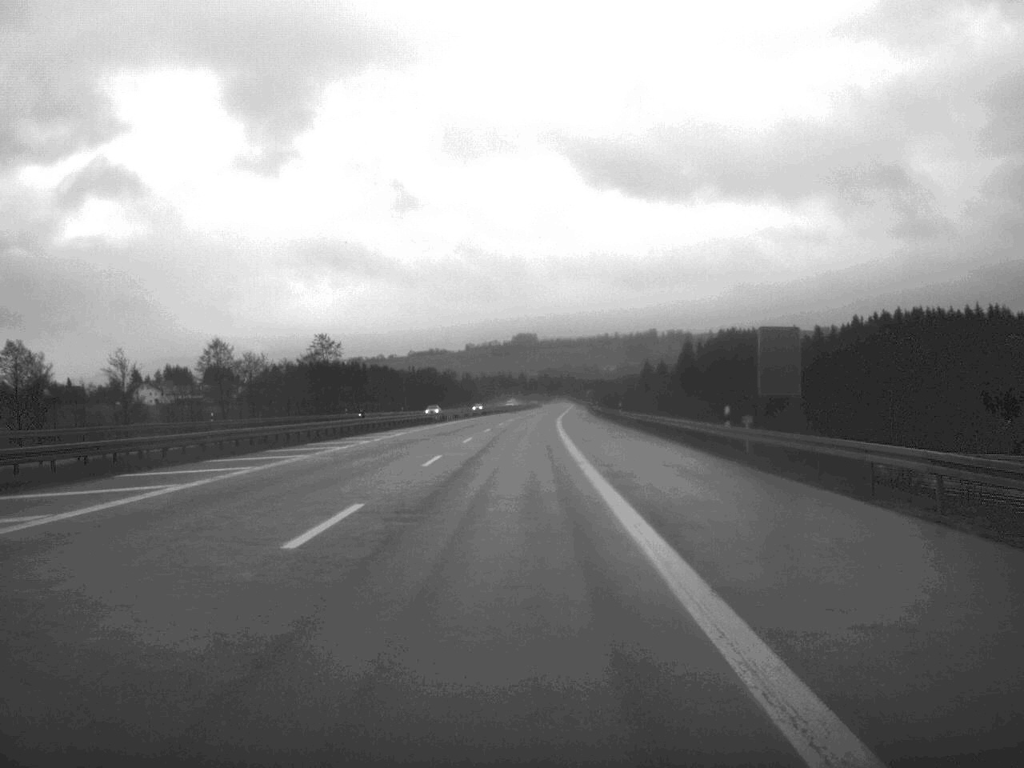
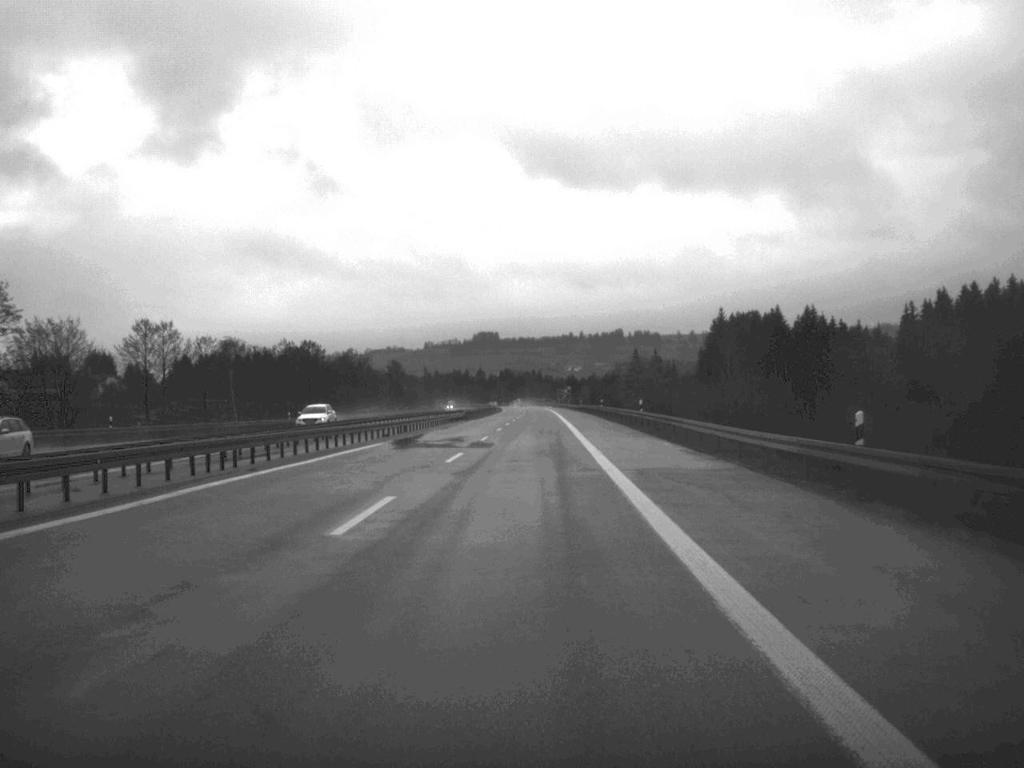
(+1.6, +119.2) m; +2°
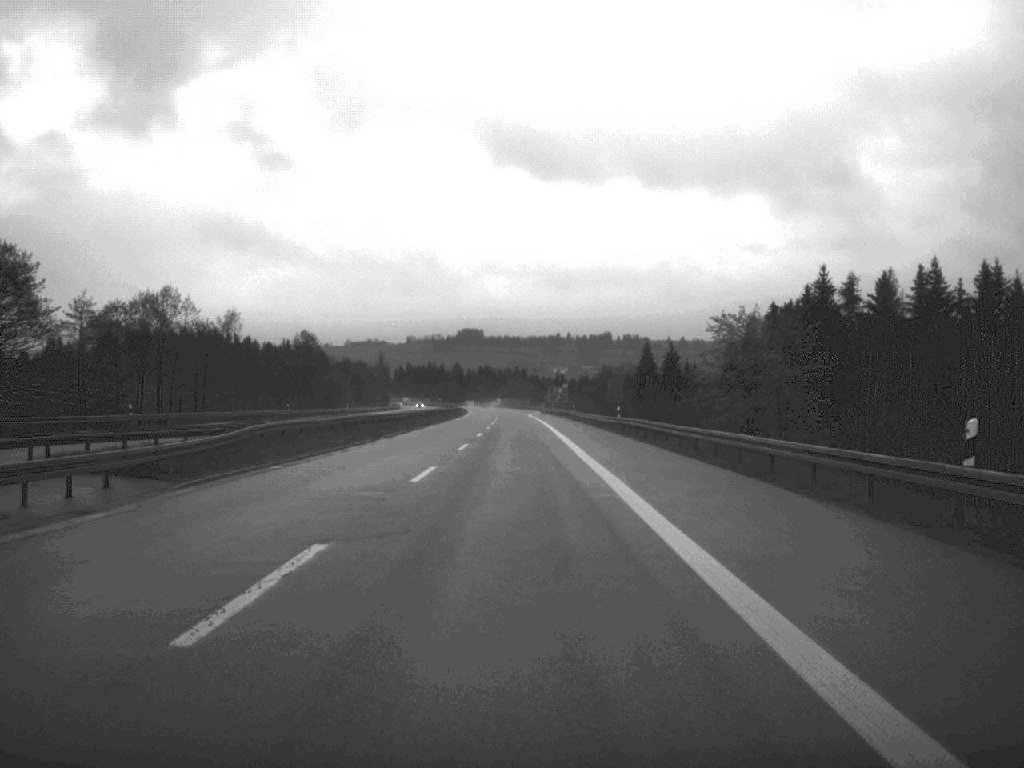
(+1.0, +92.9) m; +1°
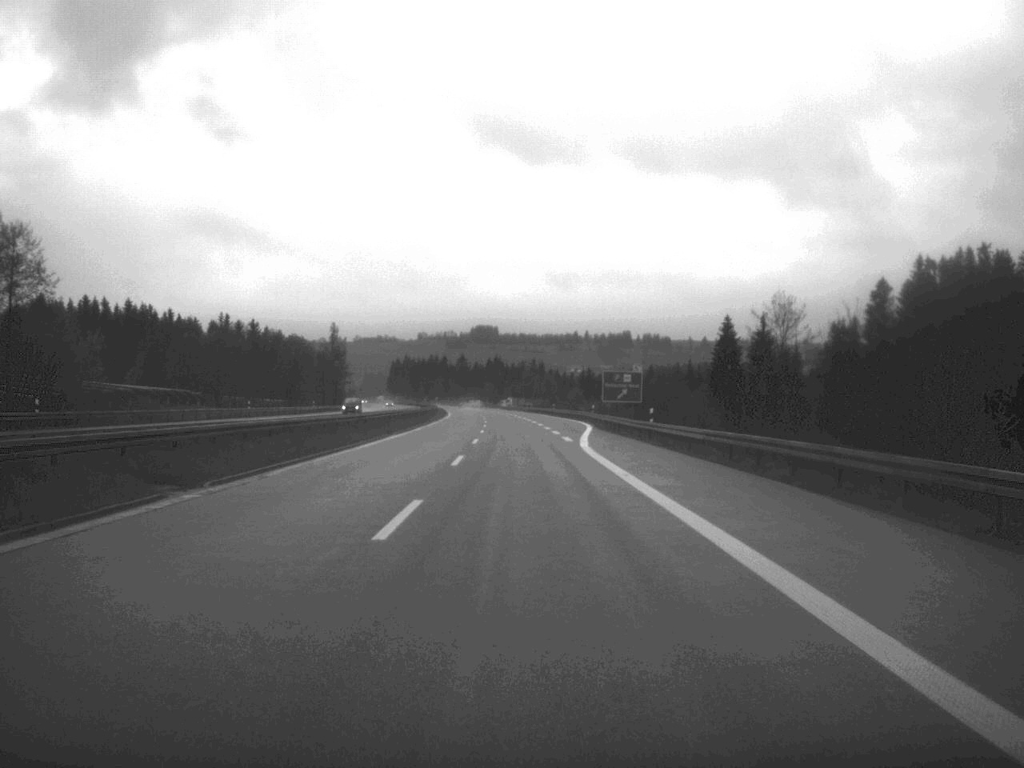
(-1.2, +114.2) m; -1°
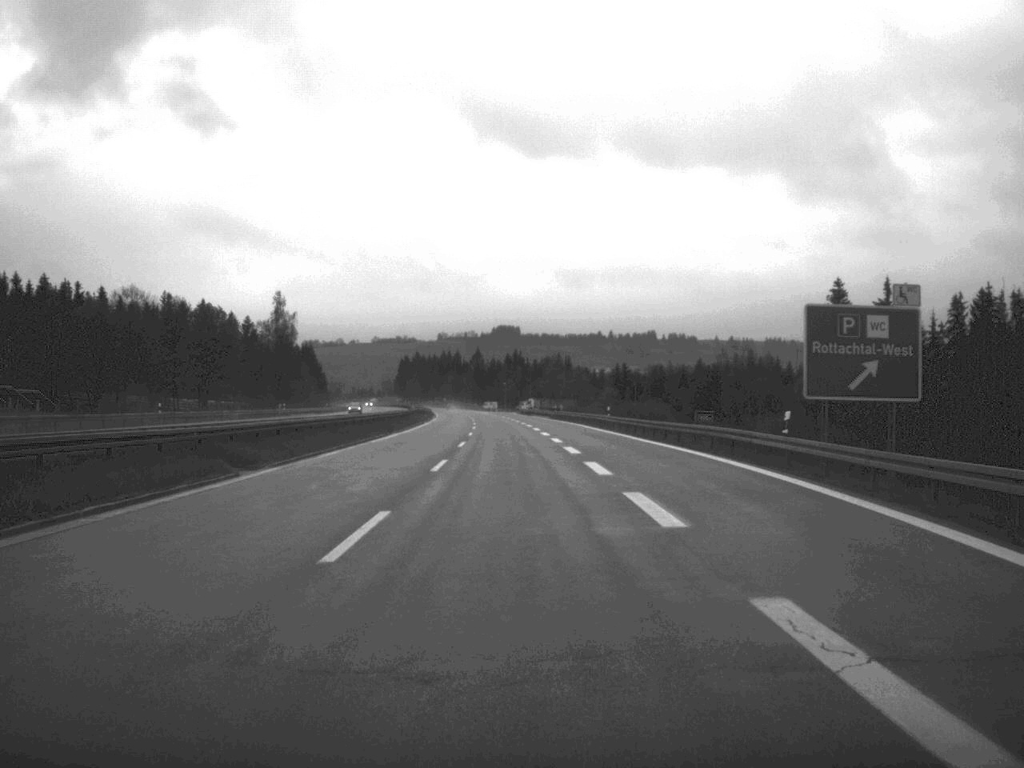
(-0.5, +70.9) m; -1°
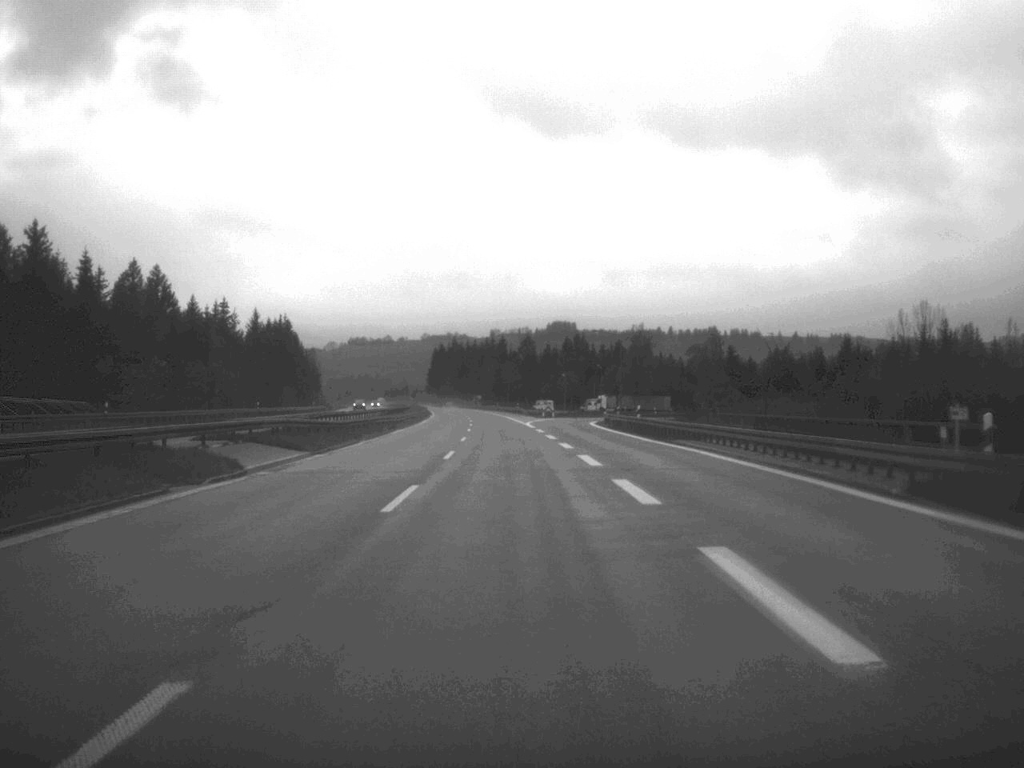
(-2.9, +115.0) m; -3°
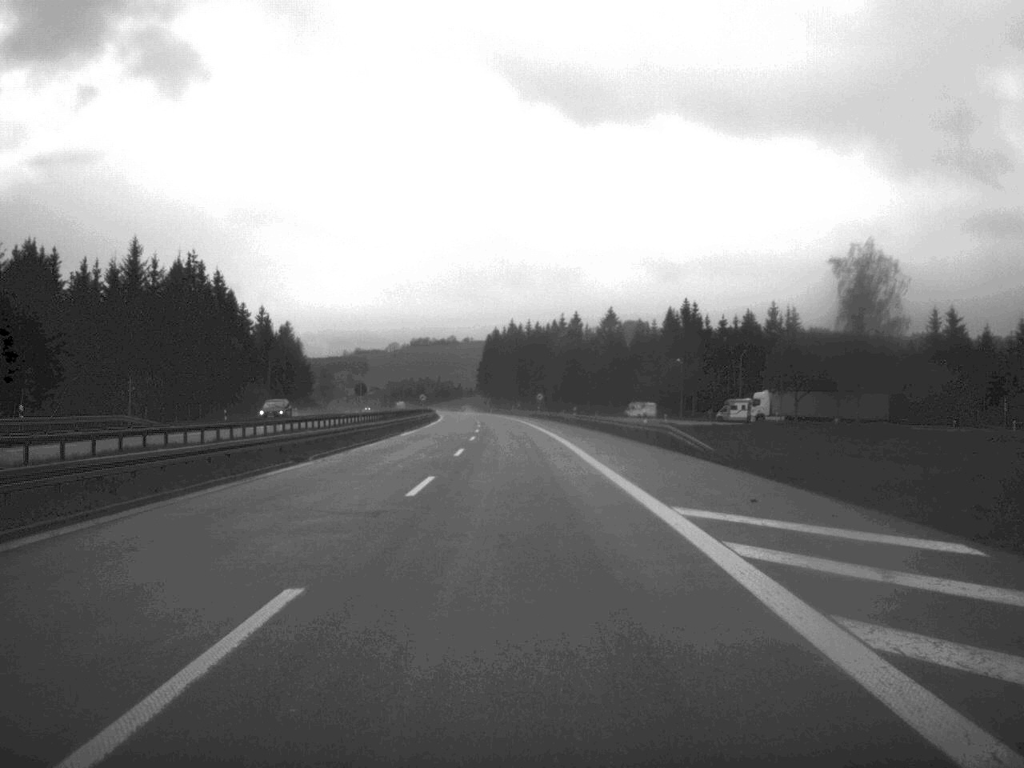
(-3.3, +117.1) m; -3°
